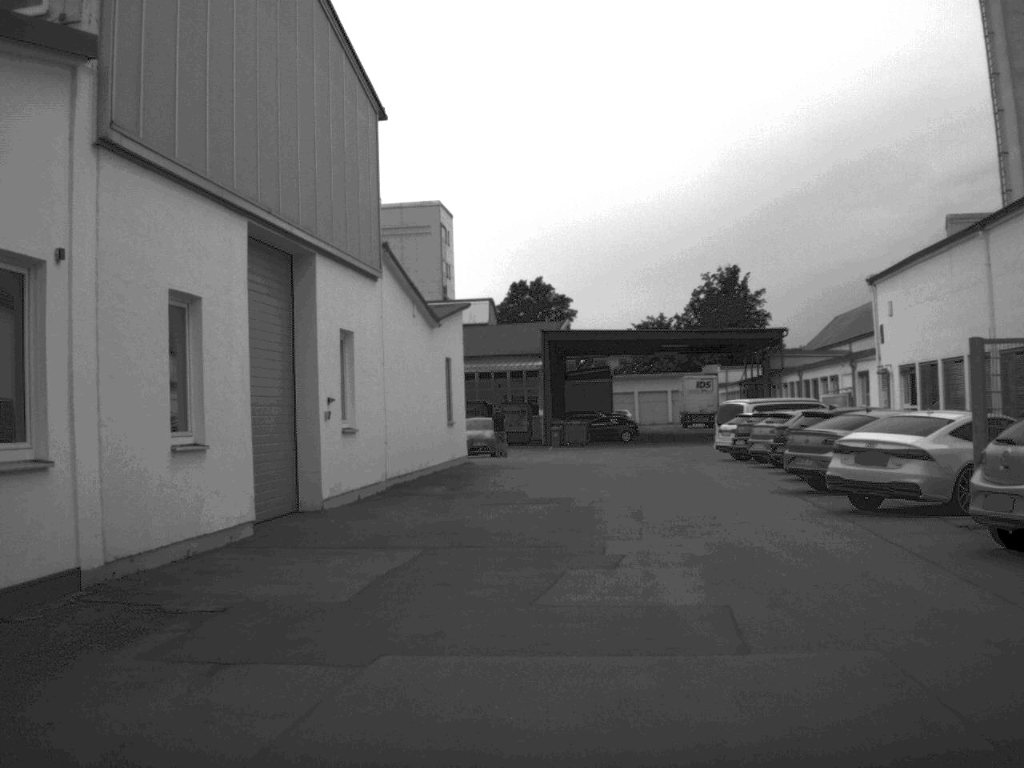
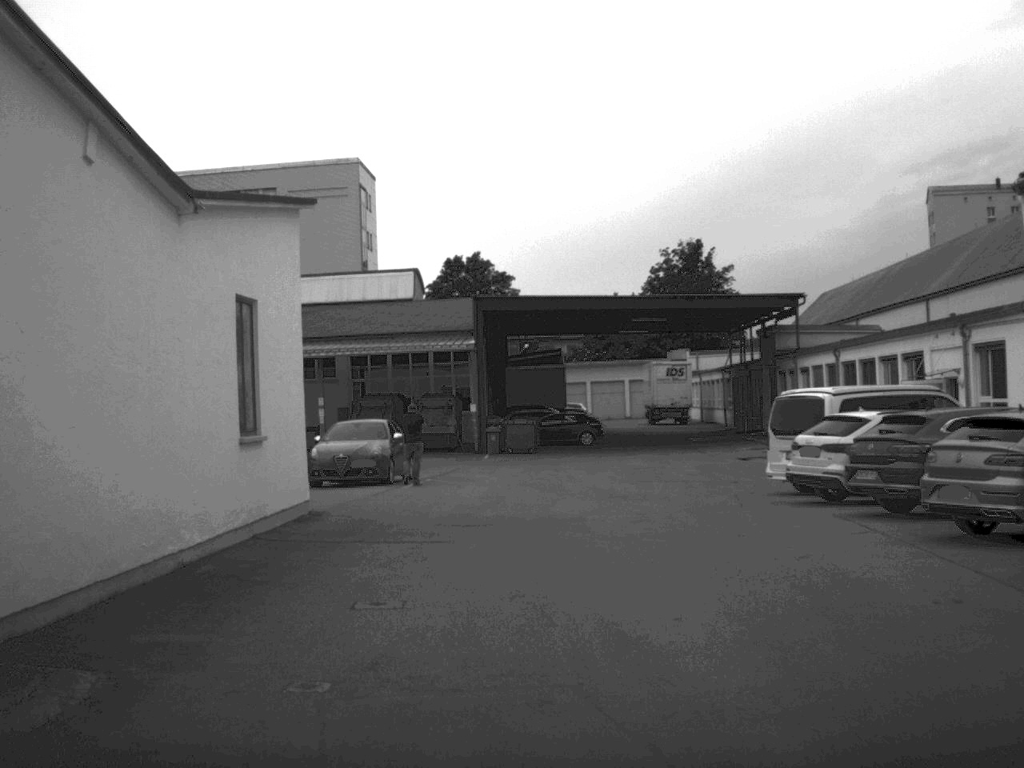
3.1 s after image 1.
(+0.5, +17.5) m; +2°
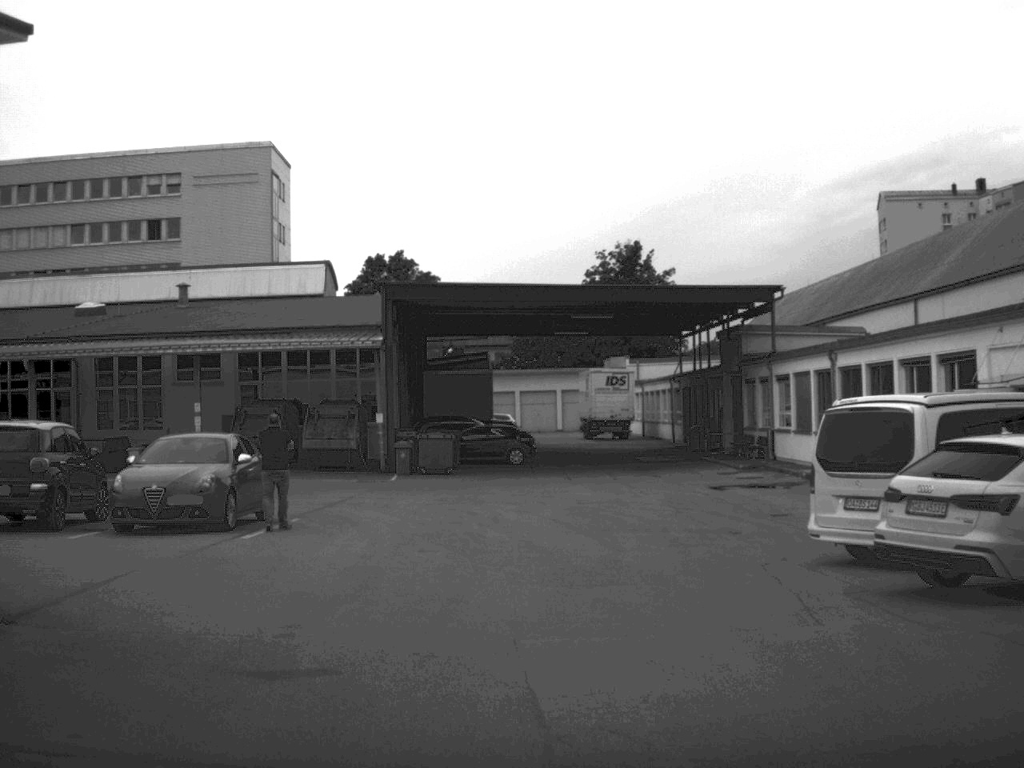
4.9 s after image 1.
(+0.2, +8.7) m; +3°
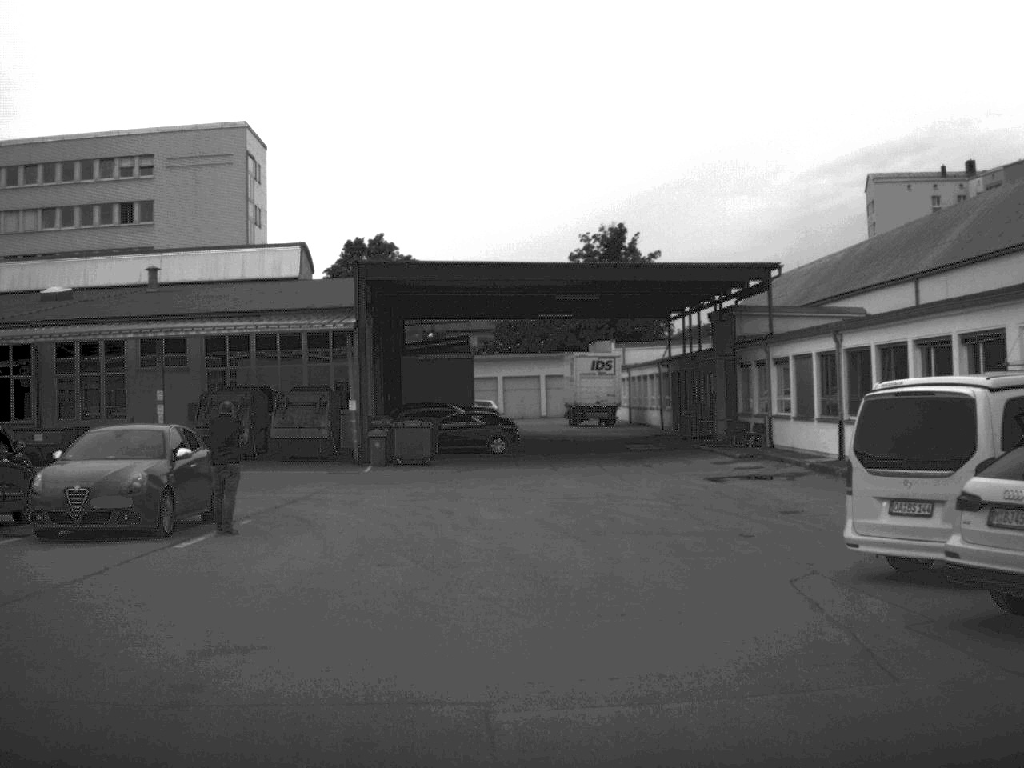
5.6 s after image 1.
(0.0, +2.4) m; +1°
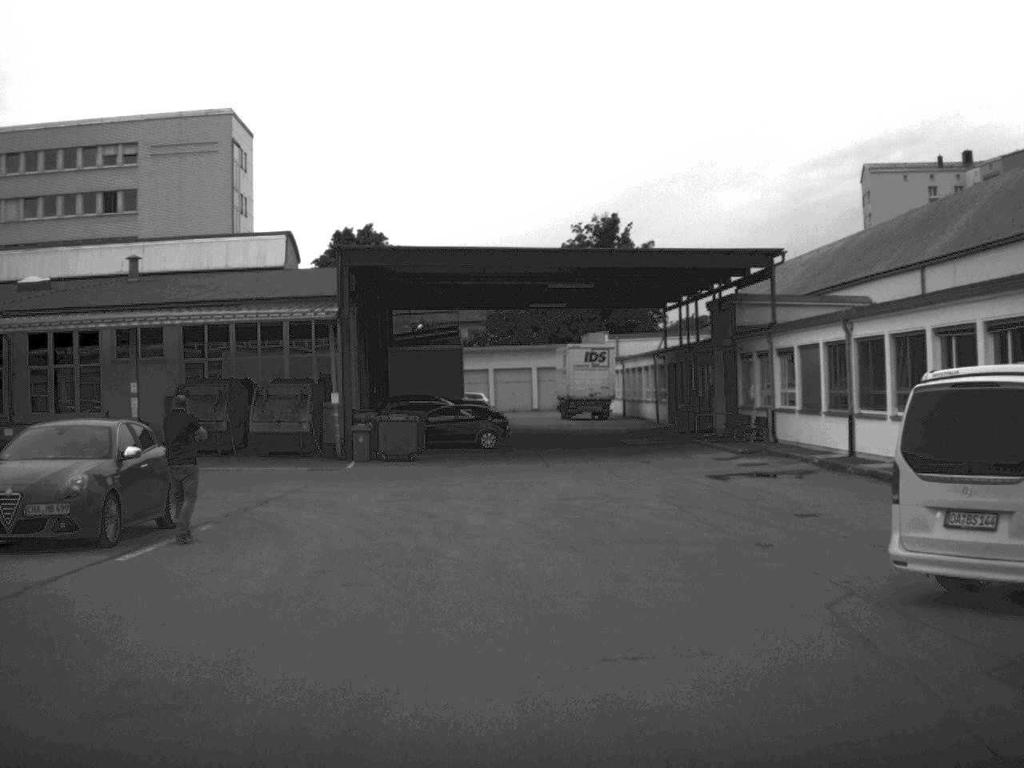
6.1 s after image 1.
(0.0, +1.9) m; 0°
